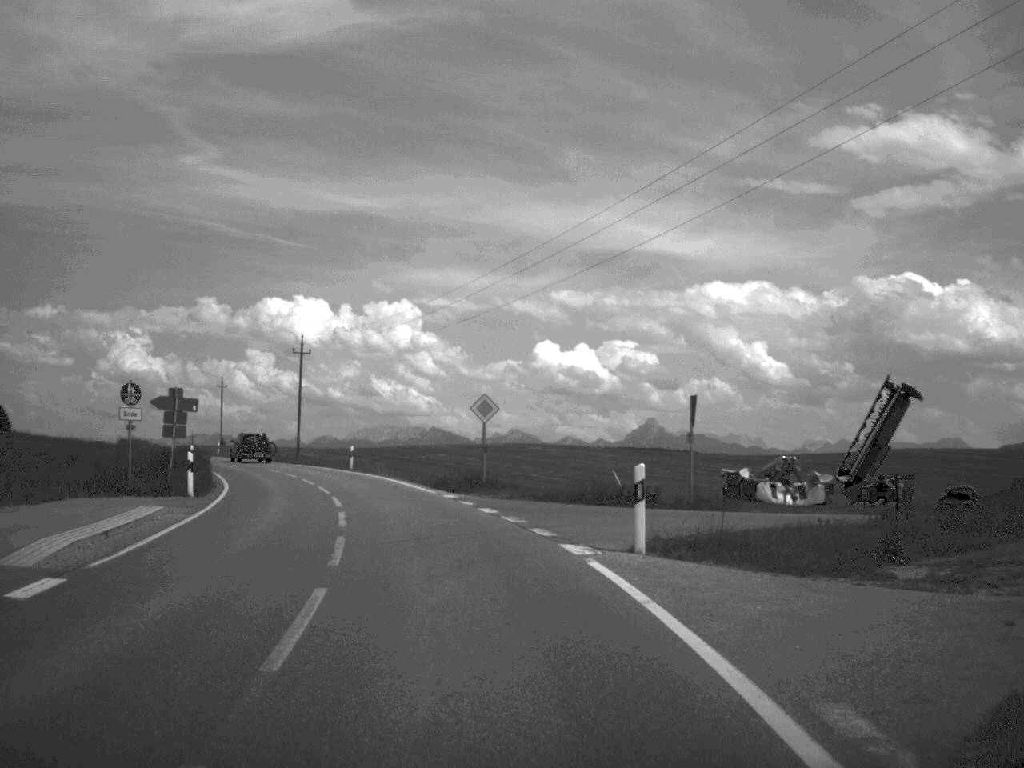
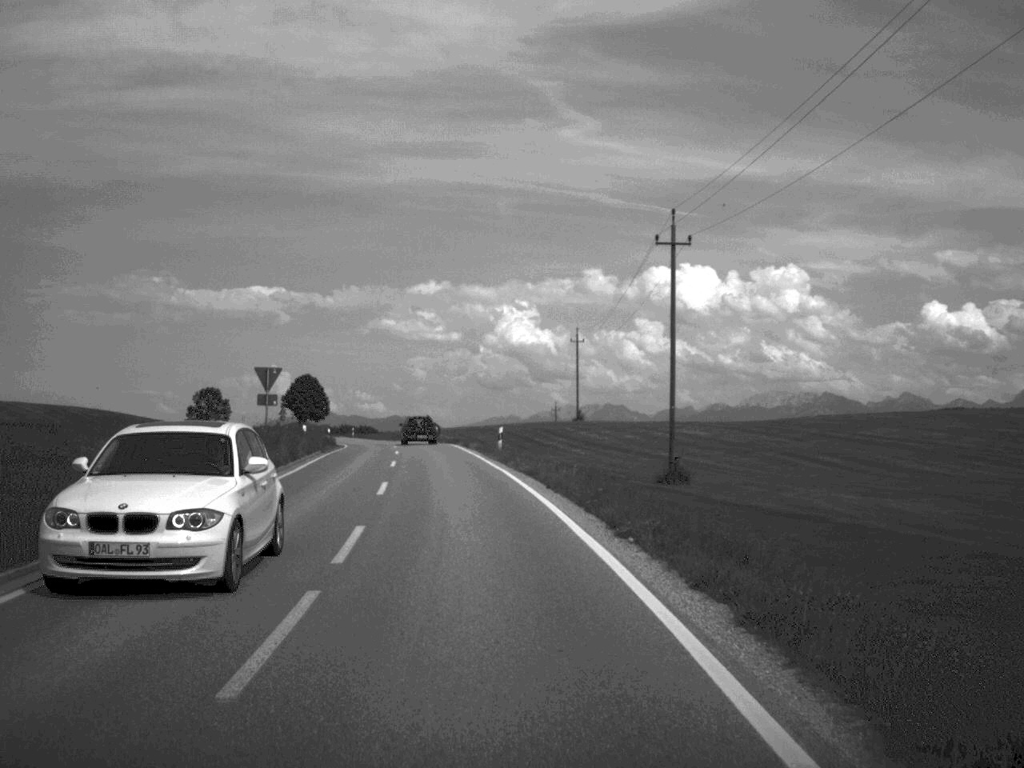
(-7.7, +48.9) m; -18°
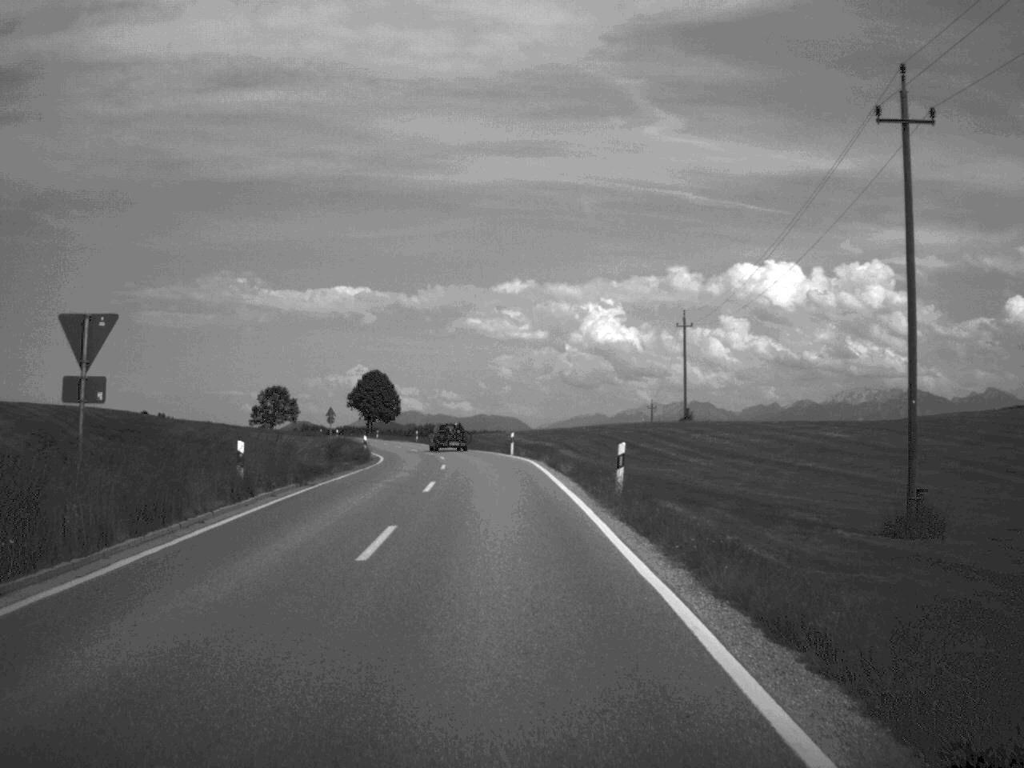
(-0.9, +21.5) m; -4°
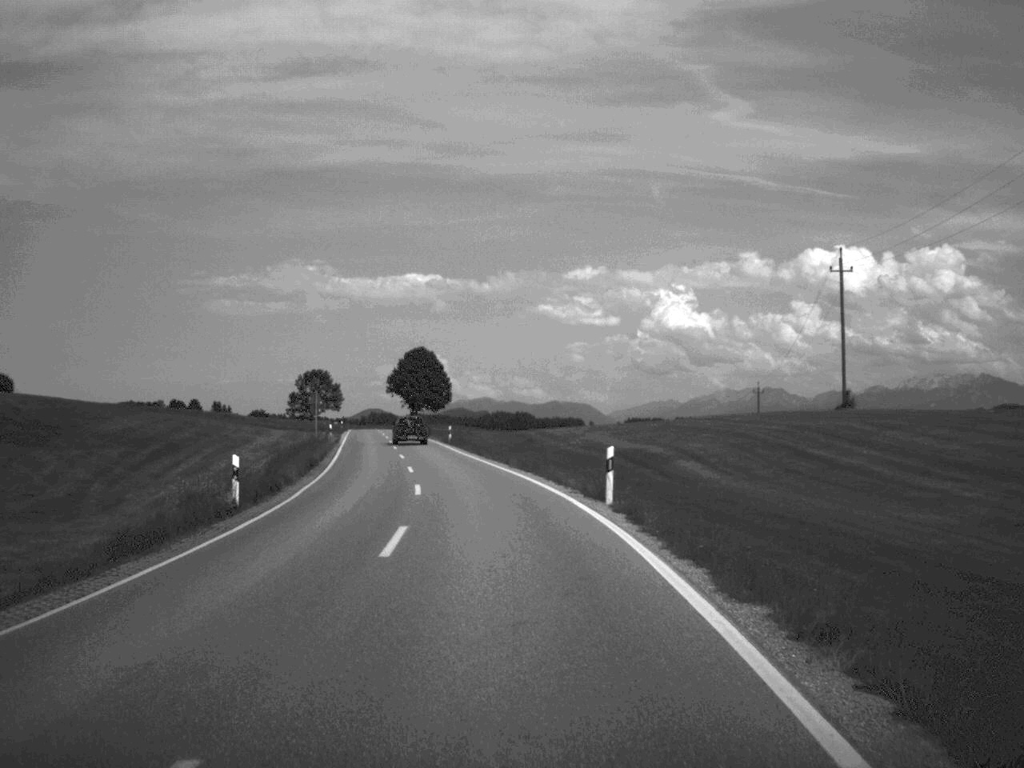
(-0.8, +35.7) m; -3°
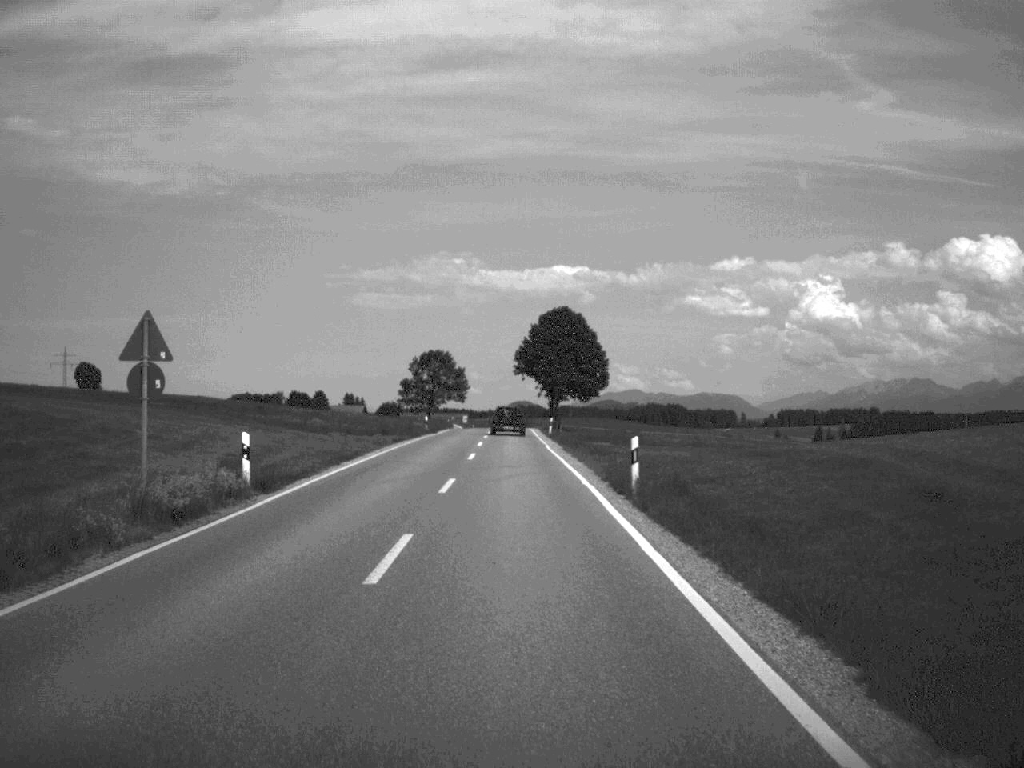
(-3.4, +49.7) m; -7°
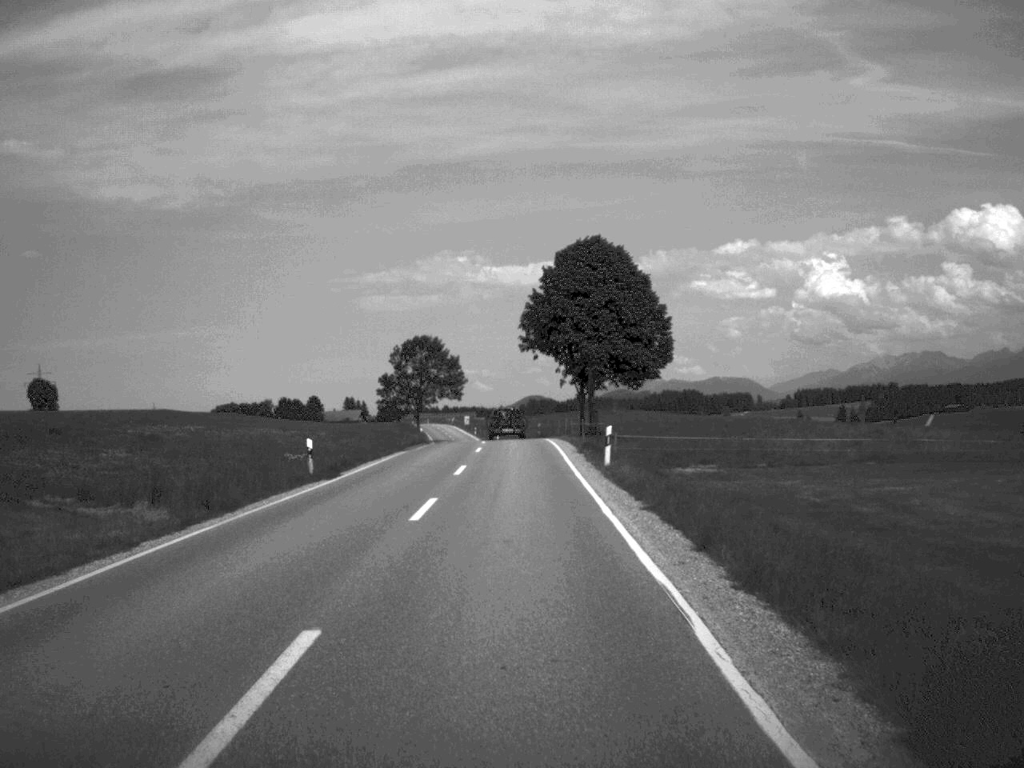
(-0.2, +41.7) m; -1°
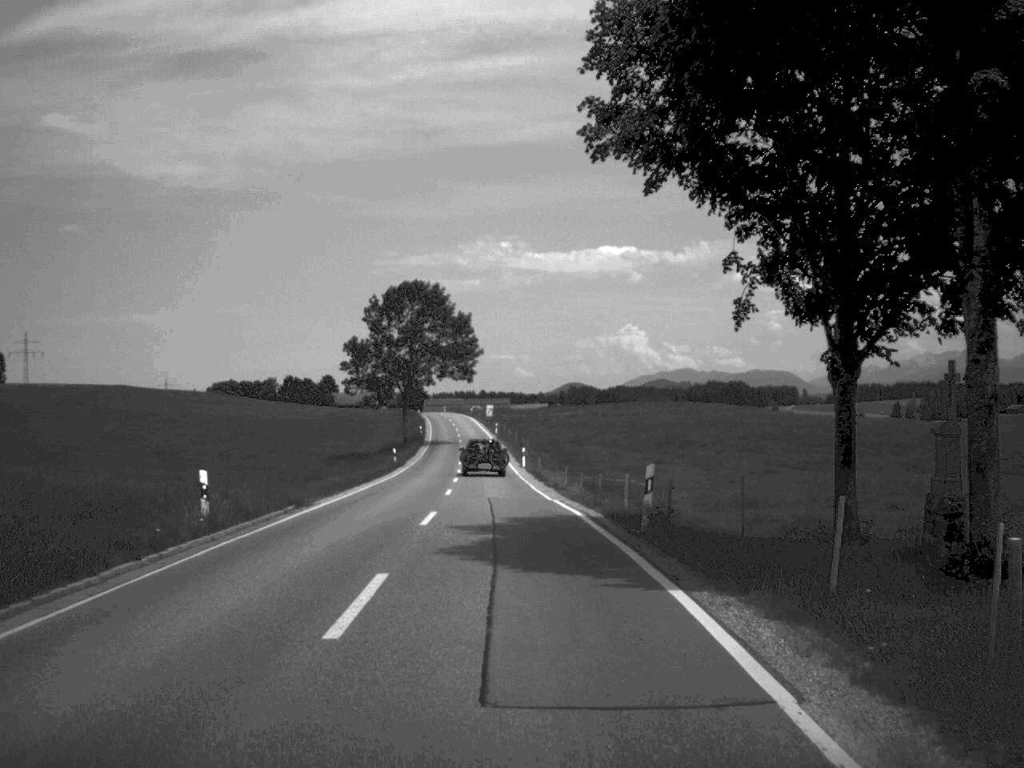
(-0.6, +54.8) m; -2°
